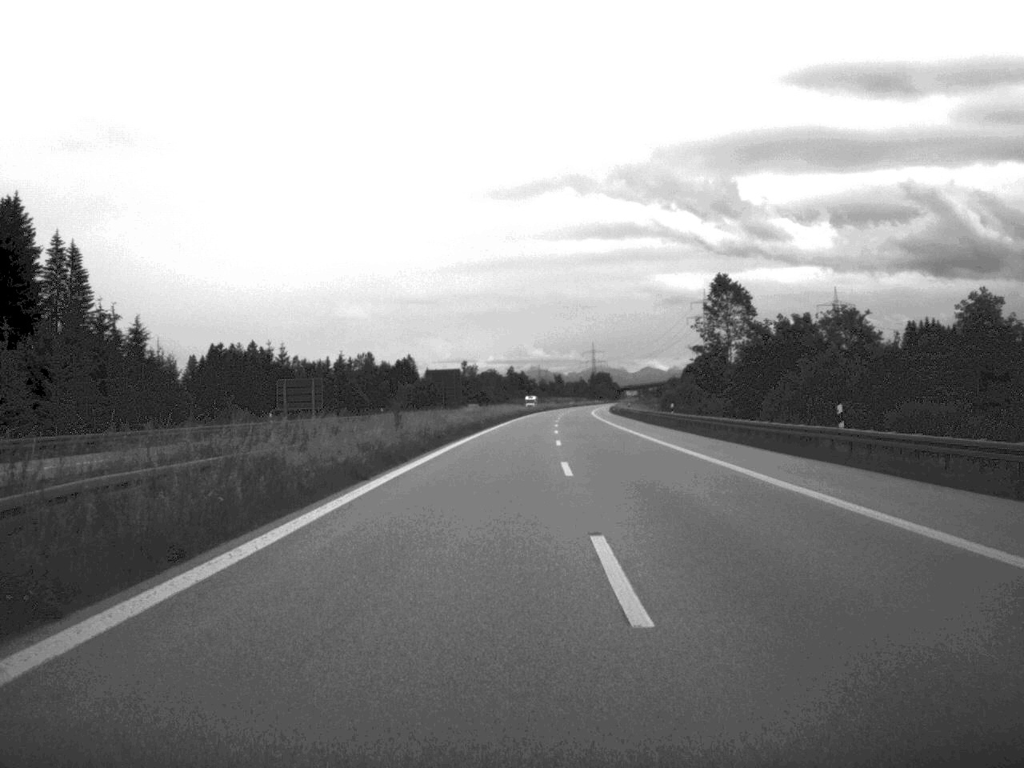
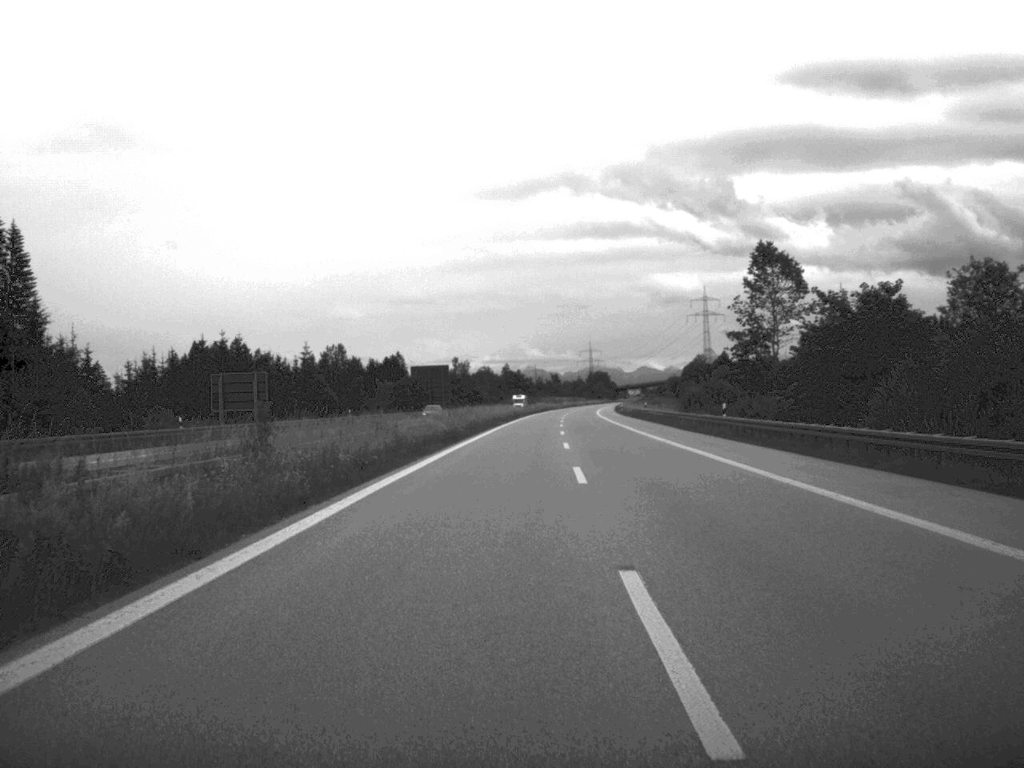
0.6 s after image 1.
(0.0, +21.1) m; 0°
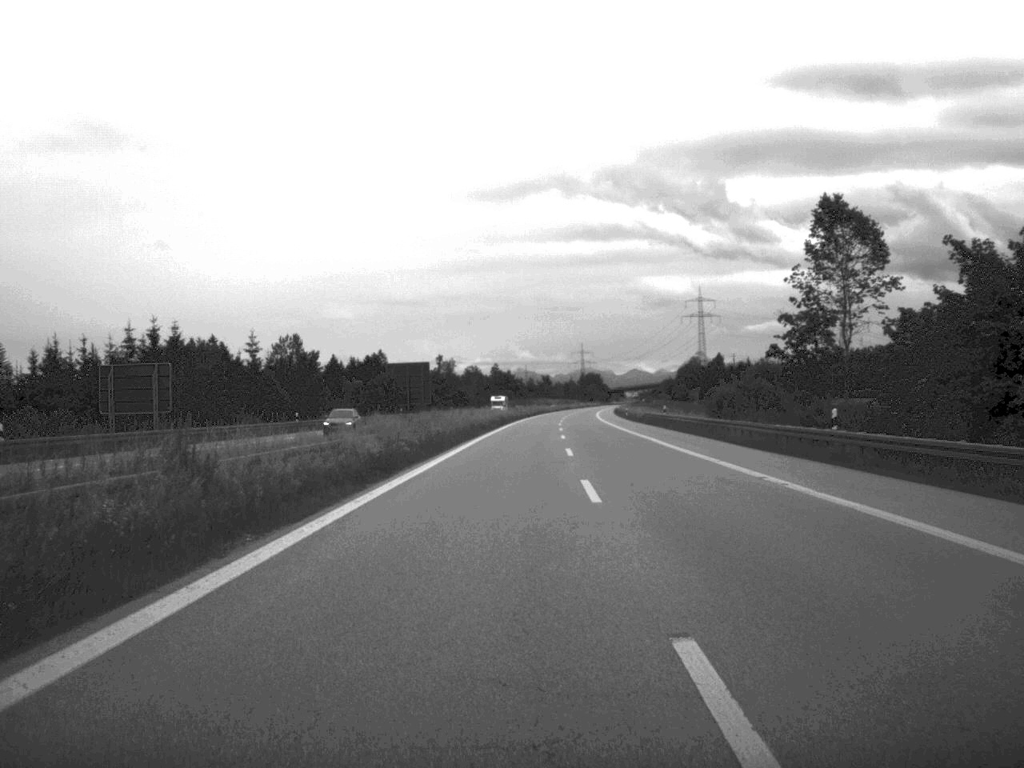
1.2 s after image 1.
(+0.1, +21.0) m; 0°
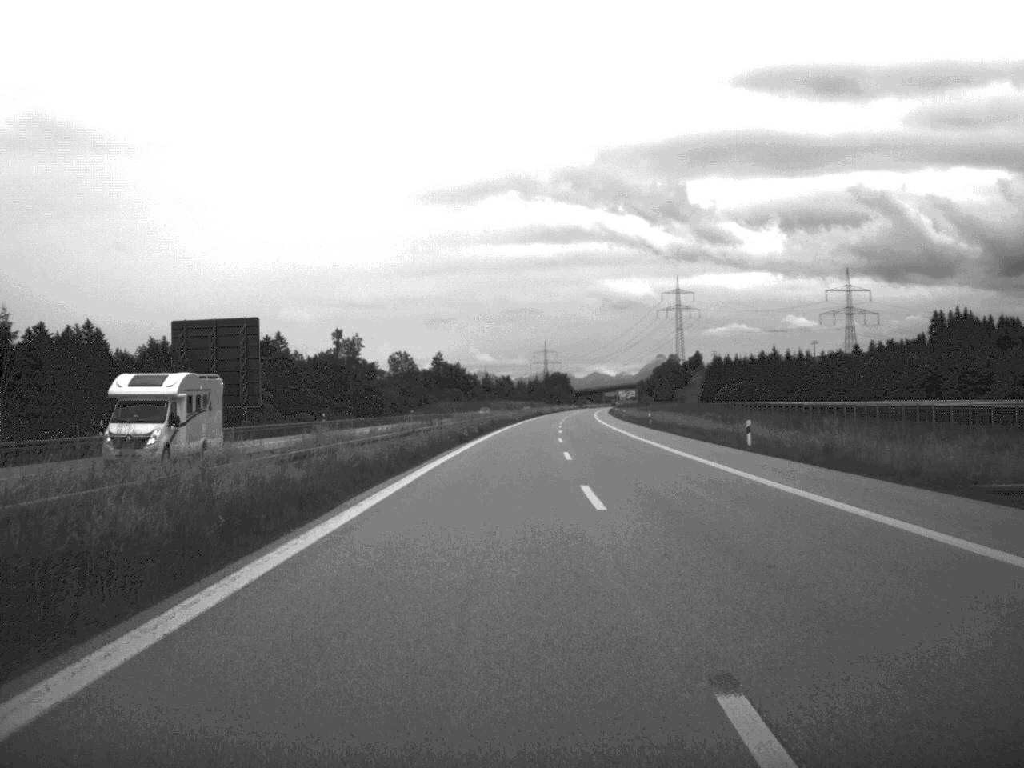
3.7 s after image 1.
(+1.3, +89.9) m; +2°
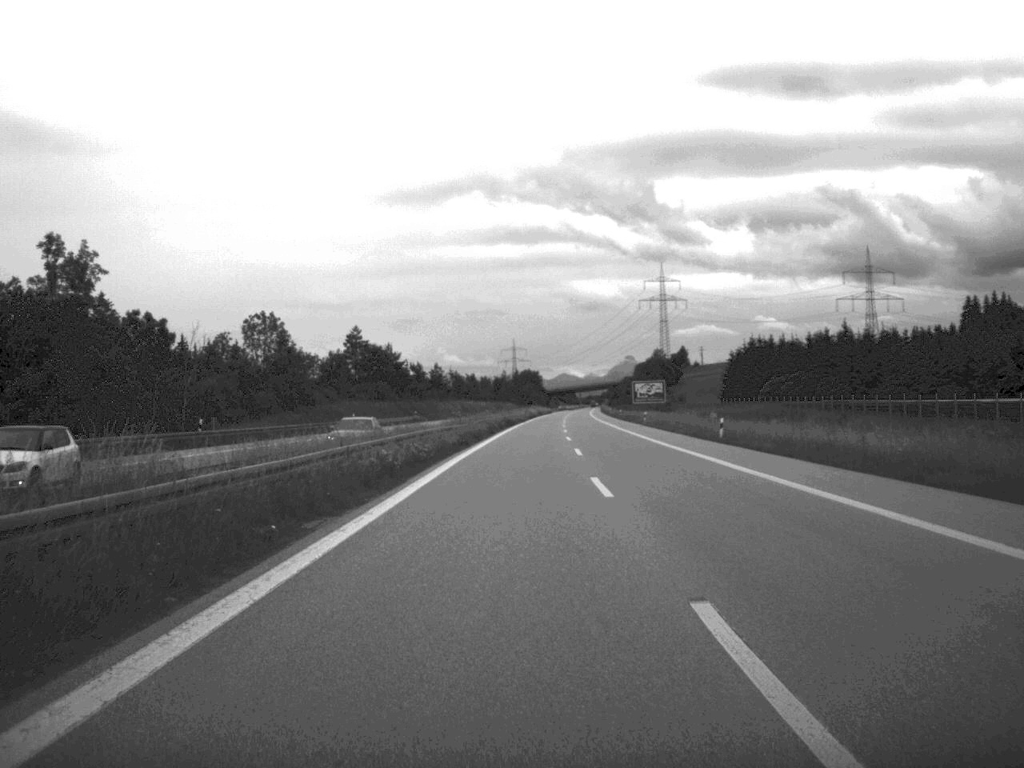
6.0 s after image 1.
(+0.9, +85.9) m; +1°
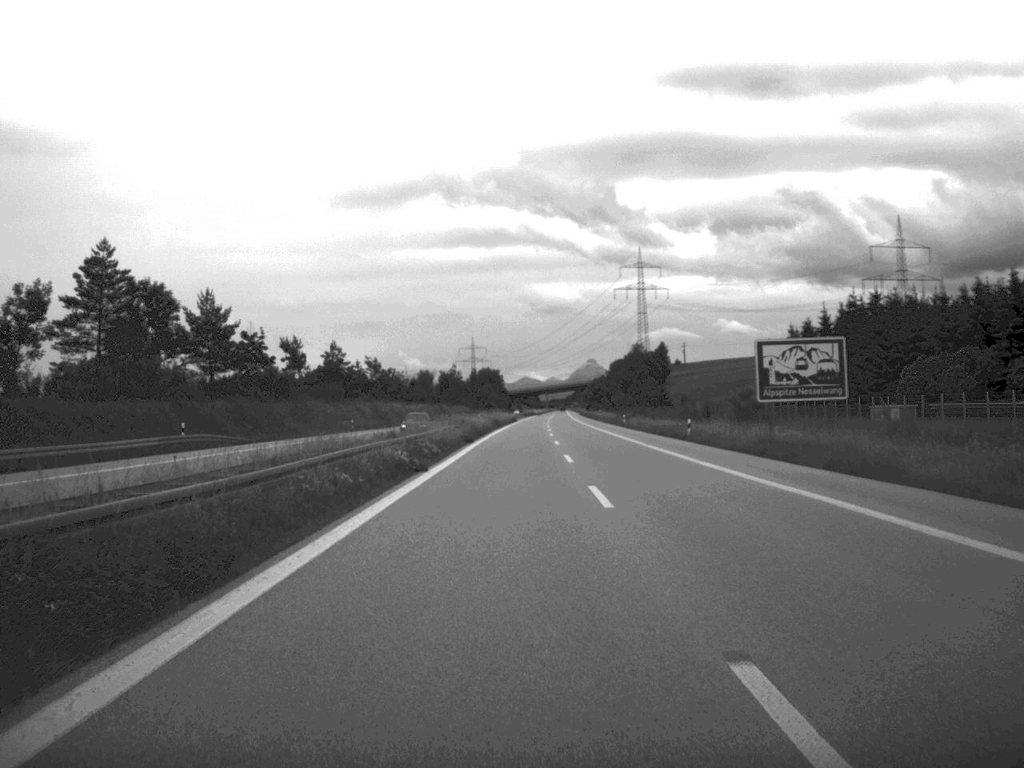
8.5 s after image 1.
(+1.4, +90.9) m; +2°
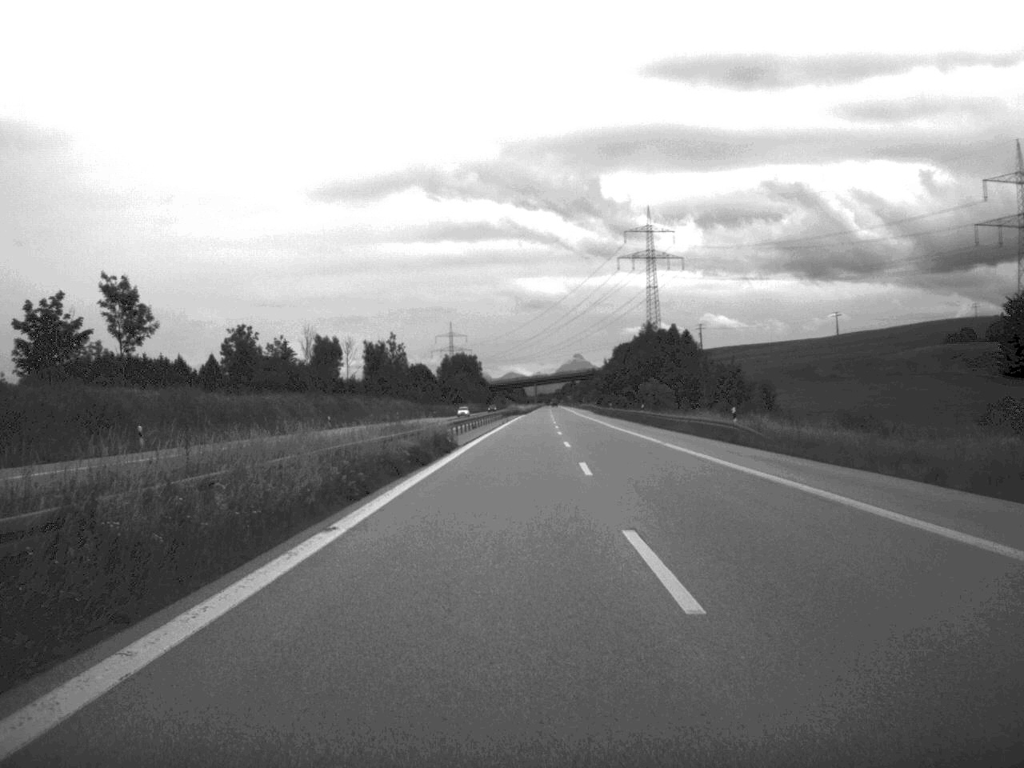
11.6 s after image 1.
(+0.7, +116.5) m; 0°
